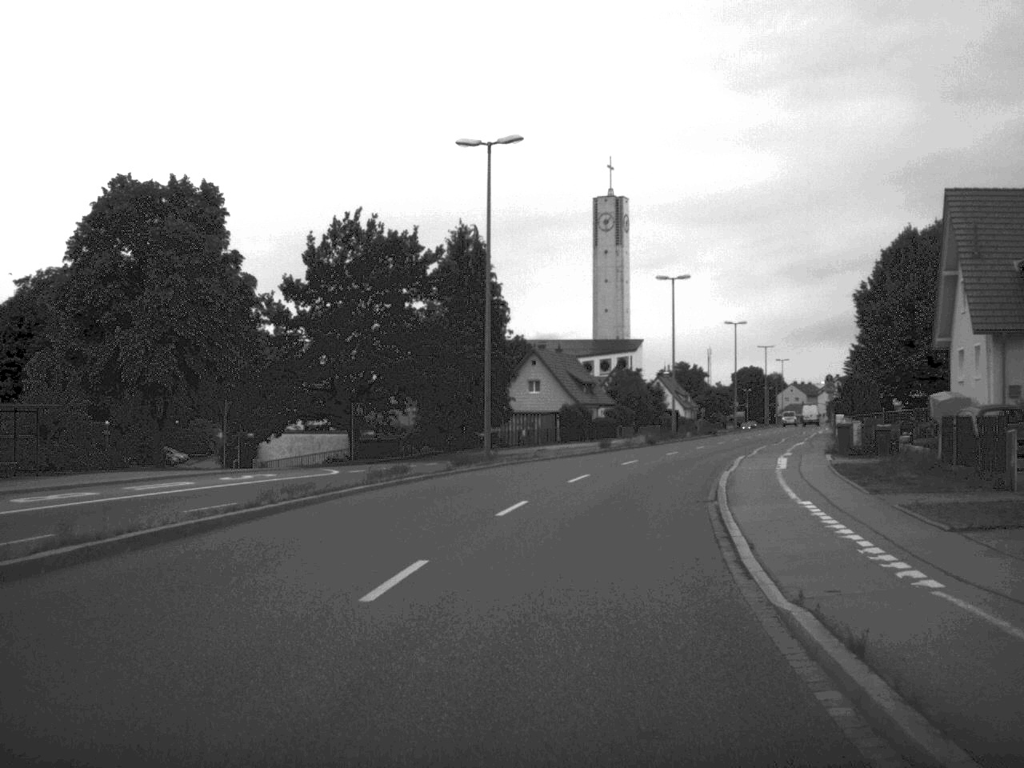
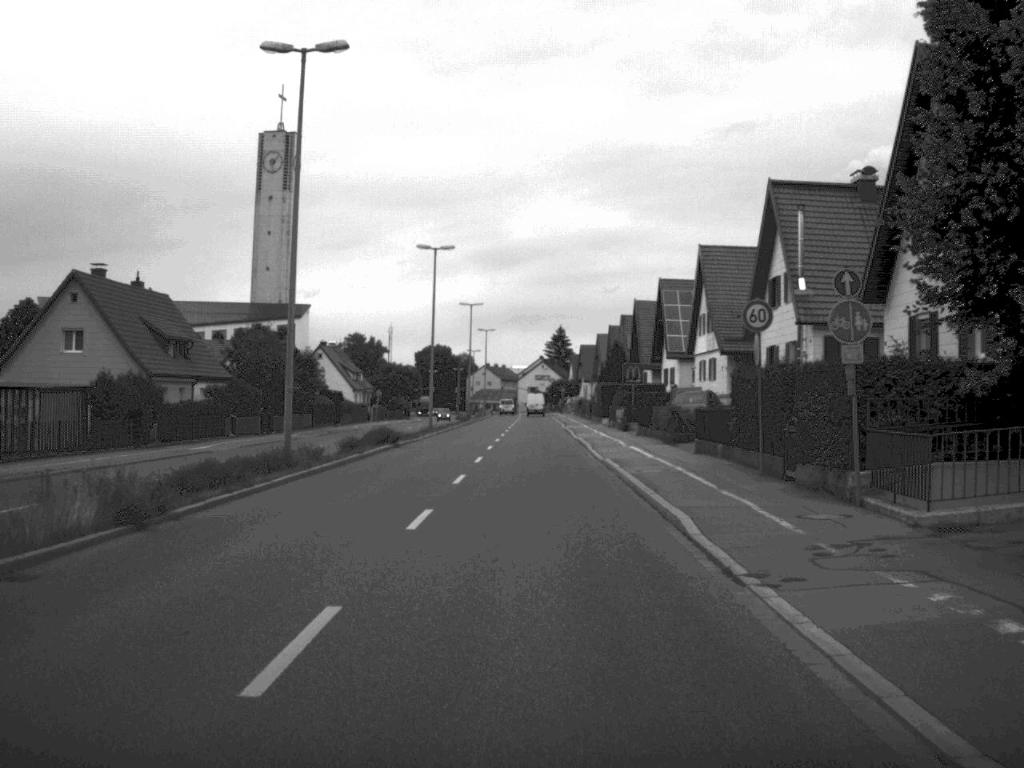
(+6.8, +48.0) m; +14°
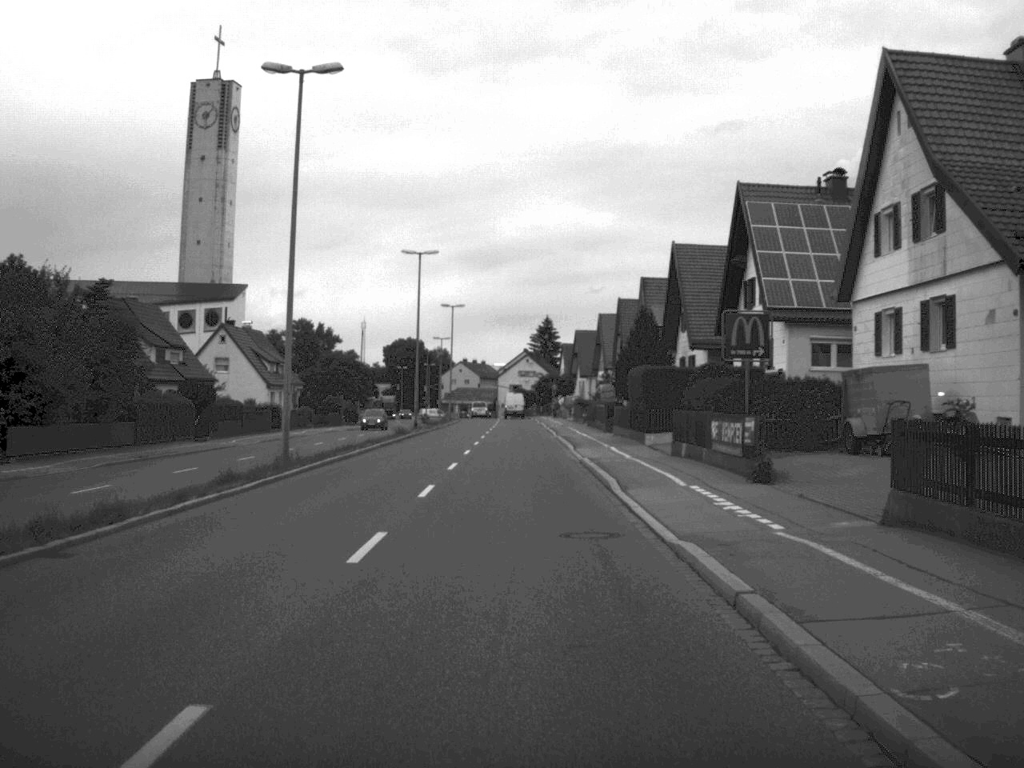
(+0.3, +38.5) m; +1°
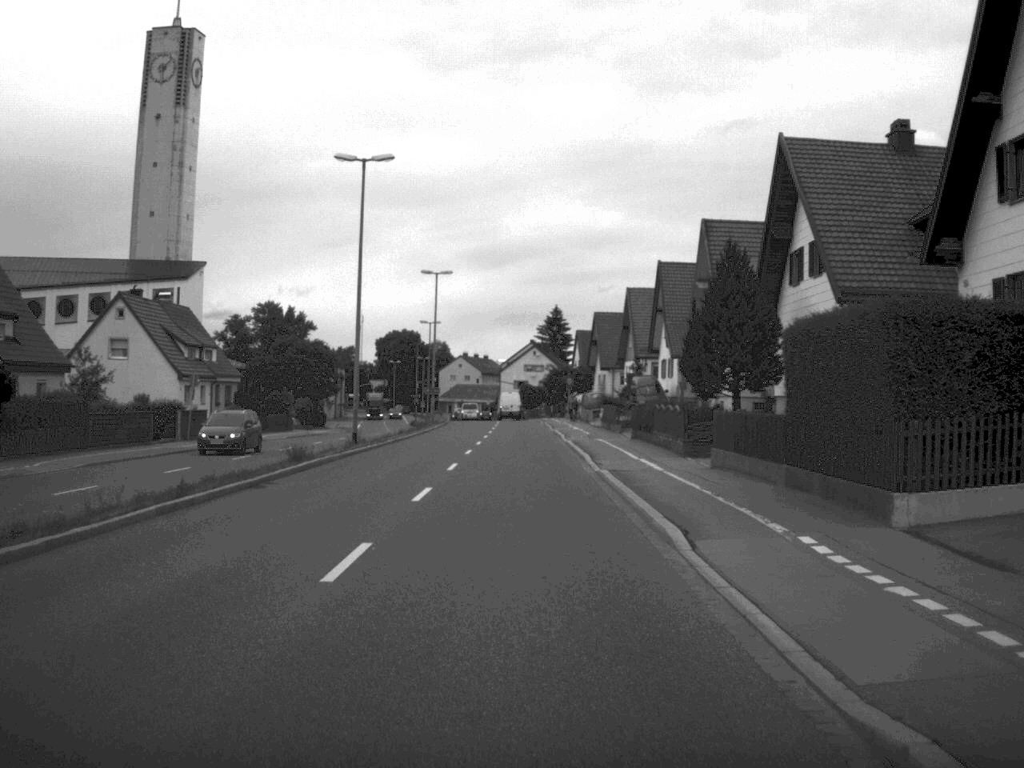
(-0.1, +27.9) m; 0°
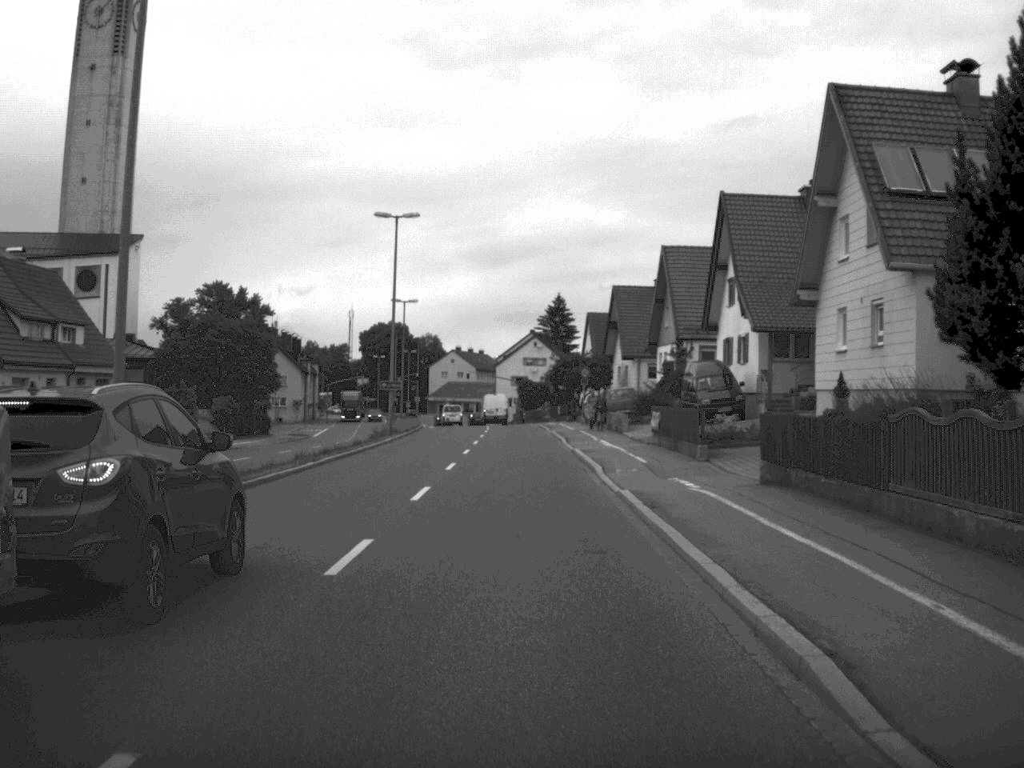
(0.0, +26.2) m; 0°
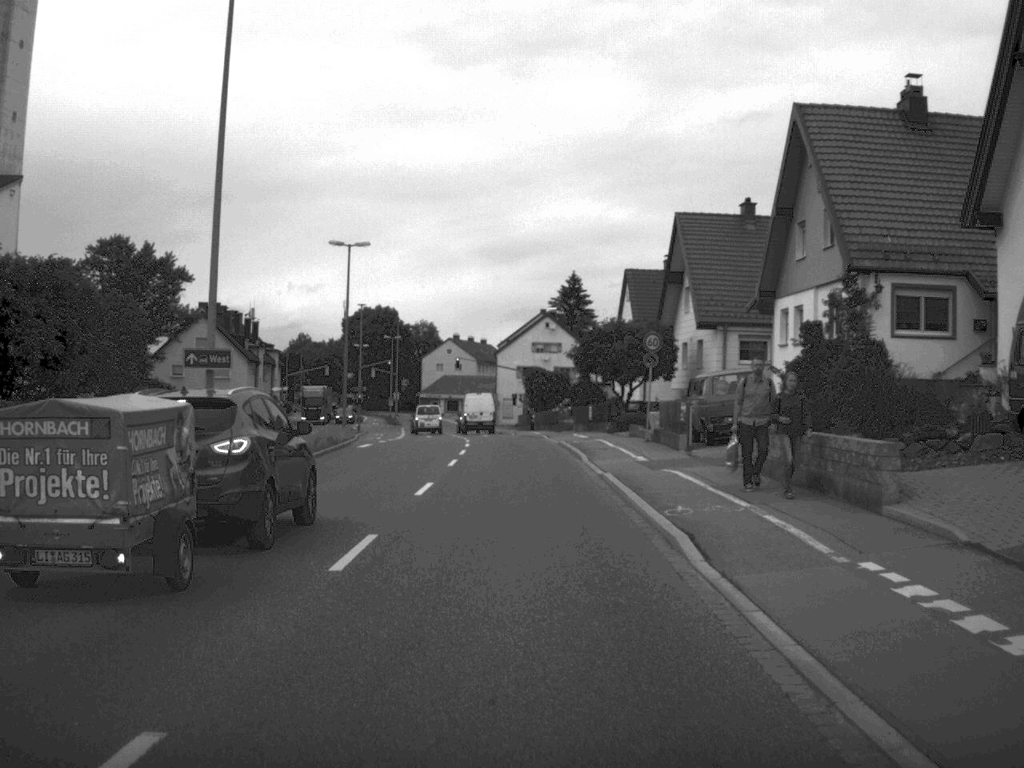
(-0.1, +35.1) m; -1°
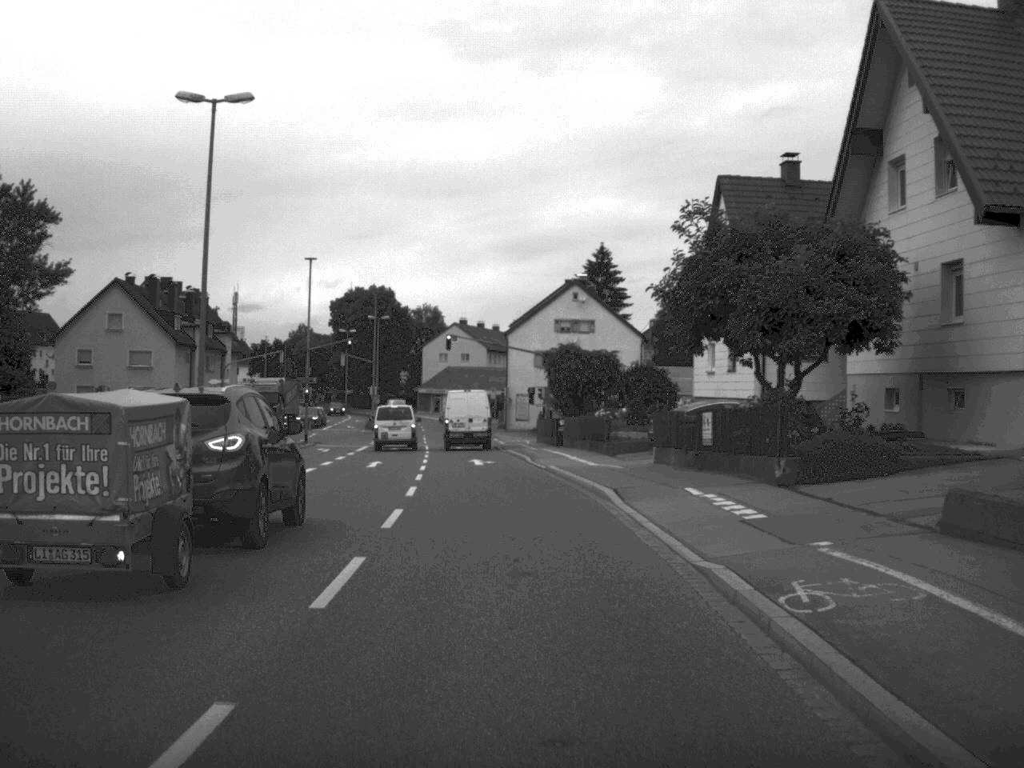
(-0.2, +31.7) m; -1°
